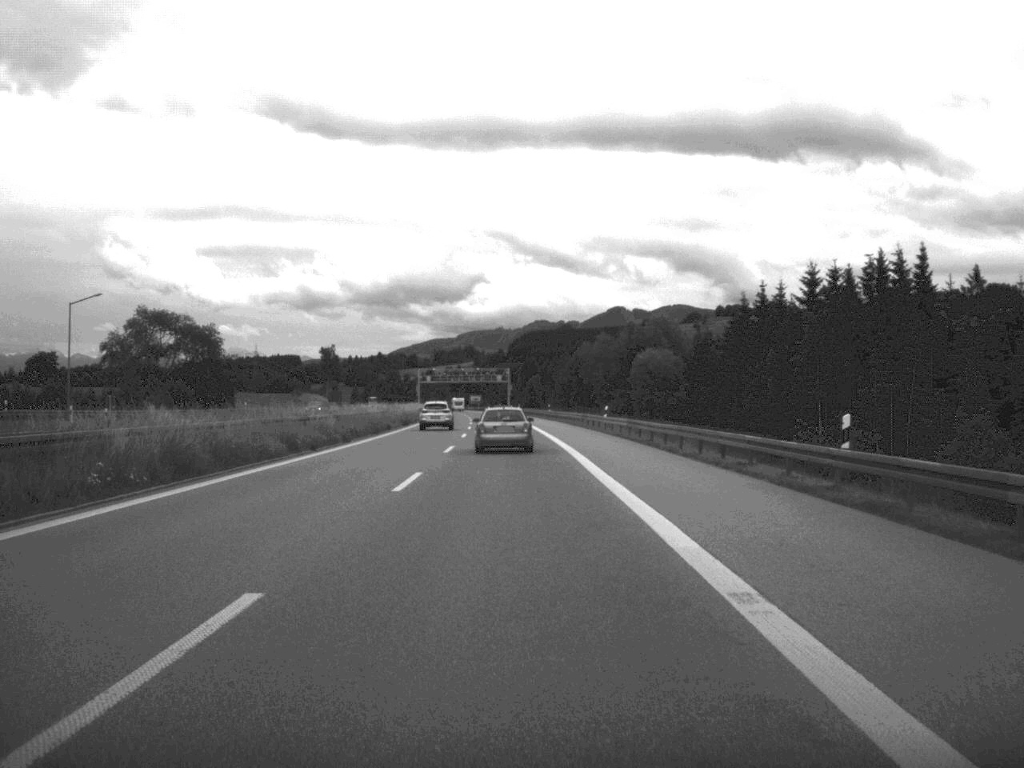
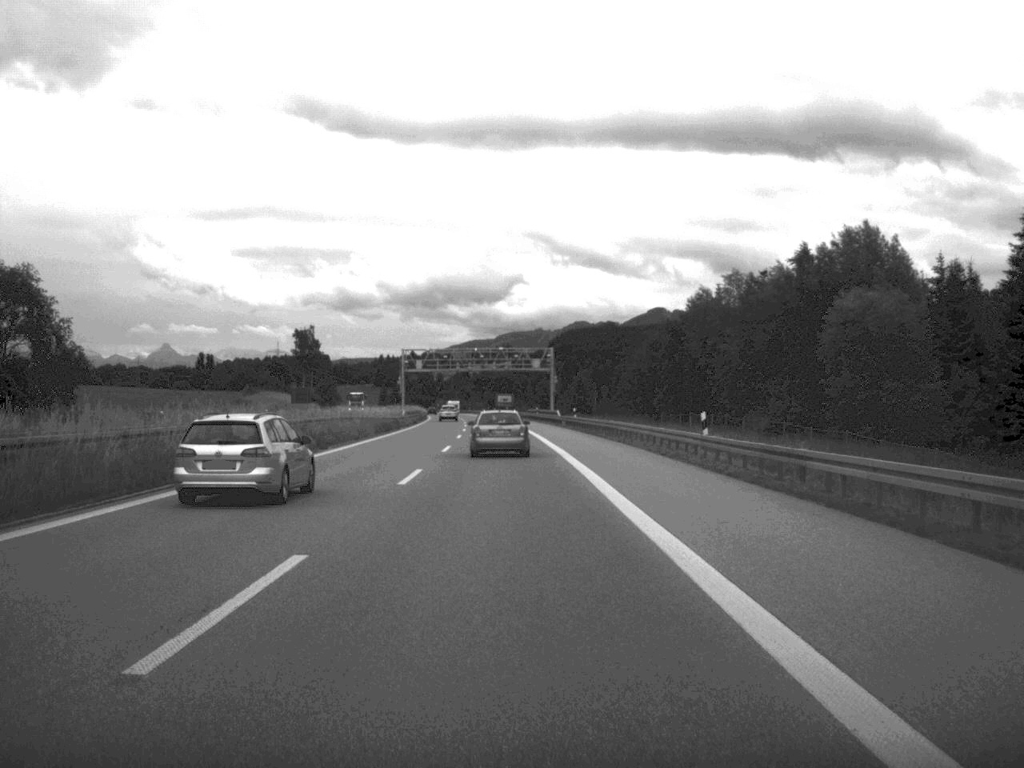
(-1.6, +85.6) m; -2°
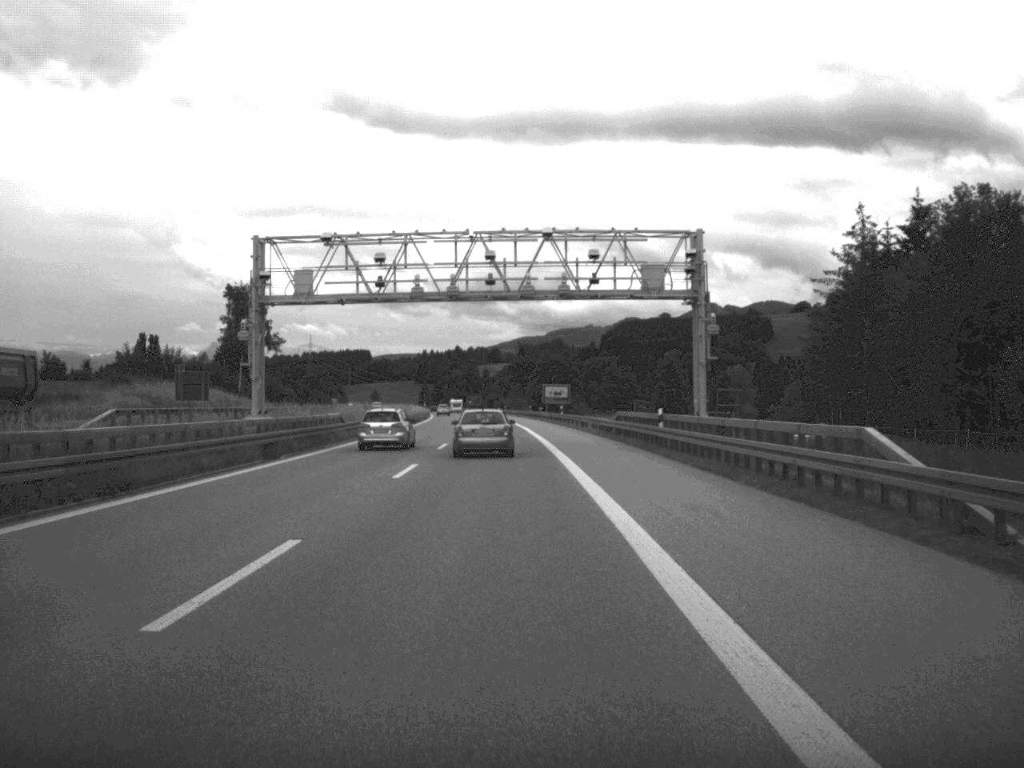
(-1.6, +87.0) m; -2°
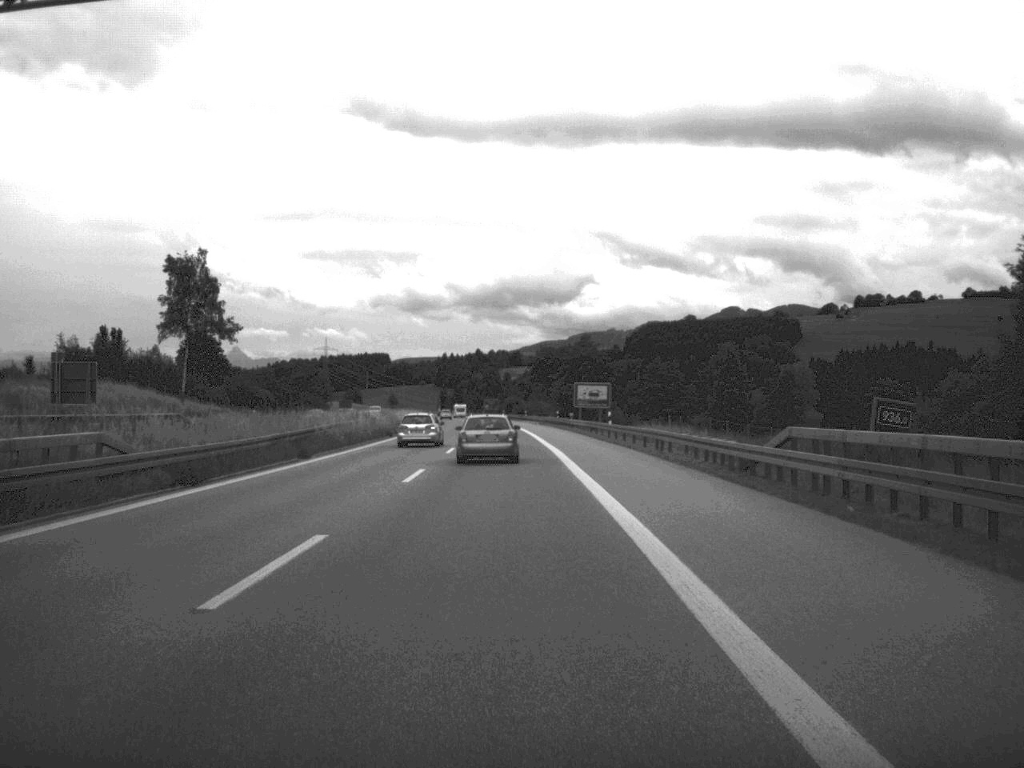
(-0.3, +34.3) m; -1°
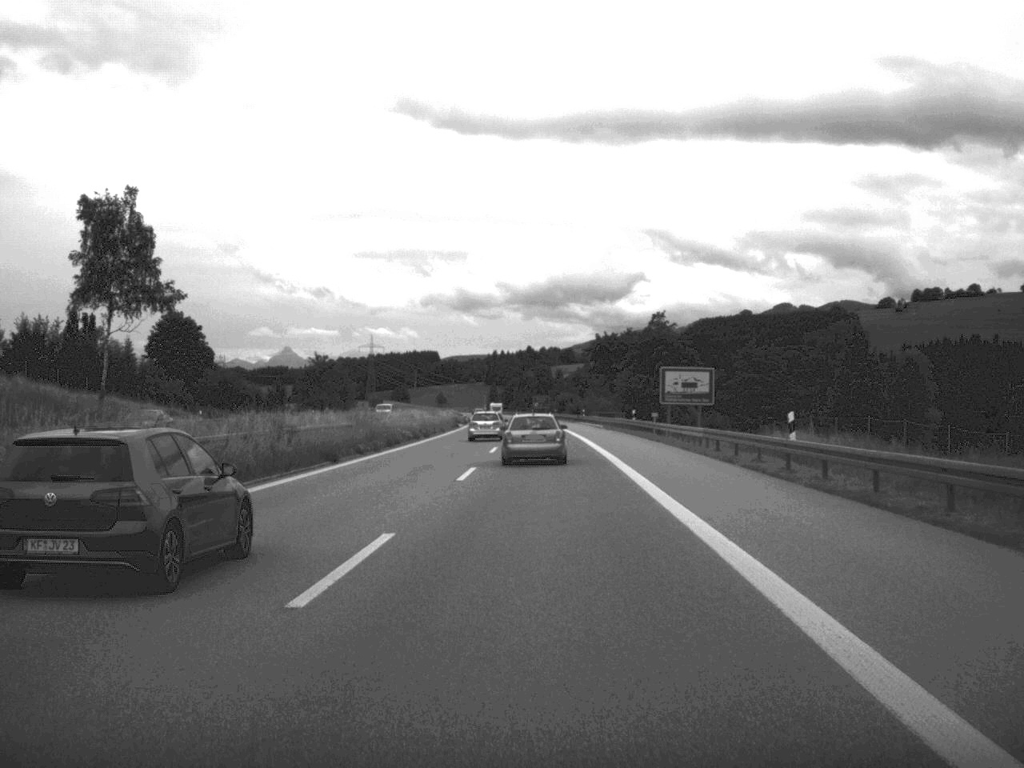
(-0.6, +35.3) m; -2°
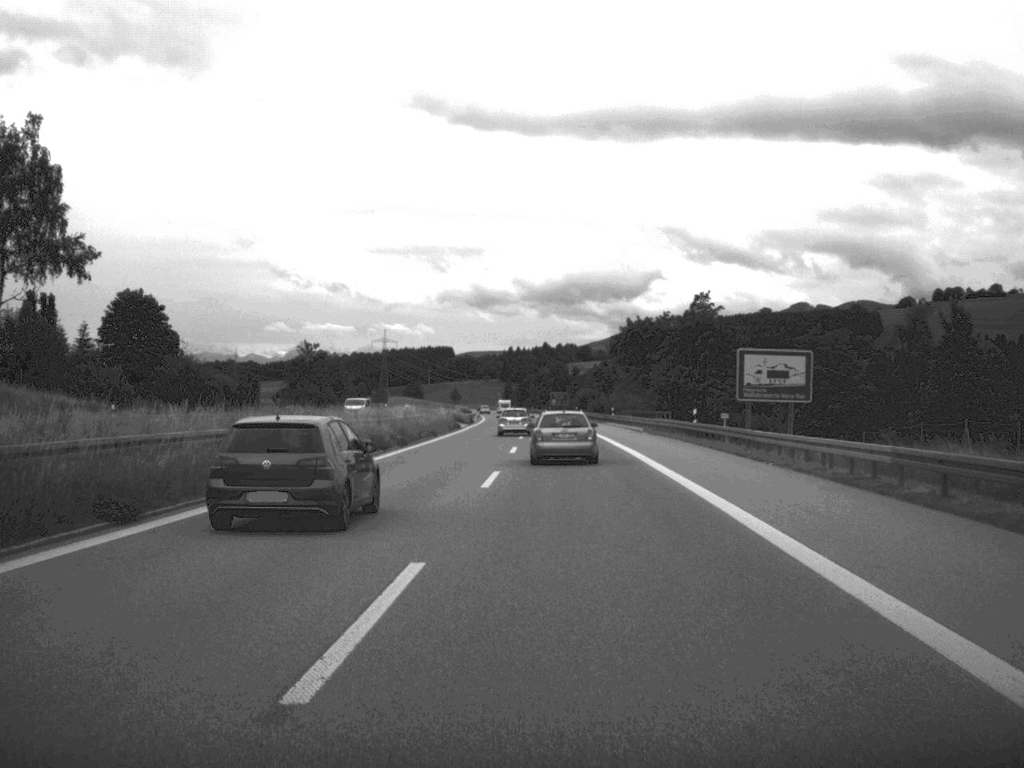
(-0.1, +21.0) m; -1°
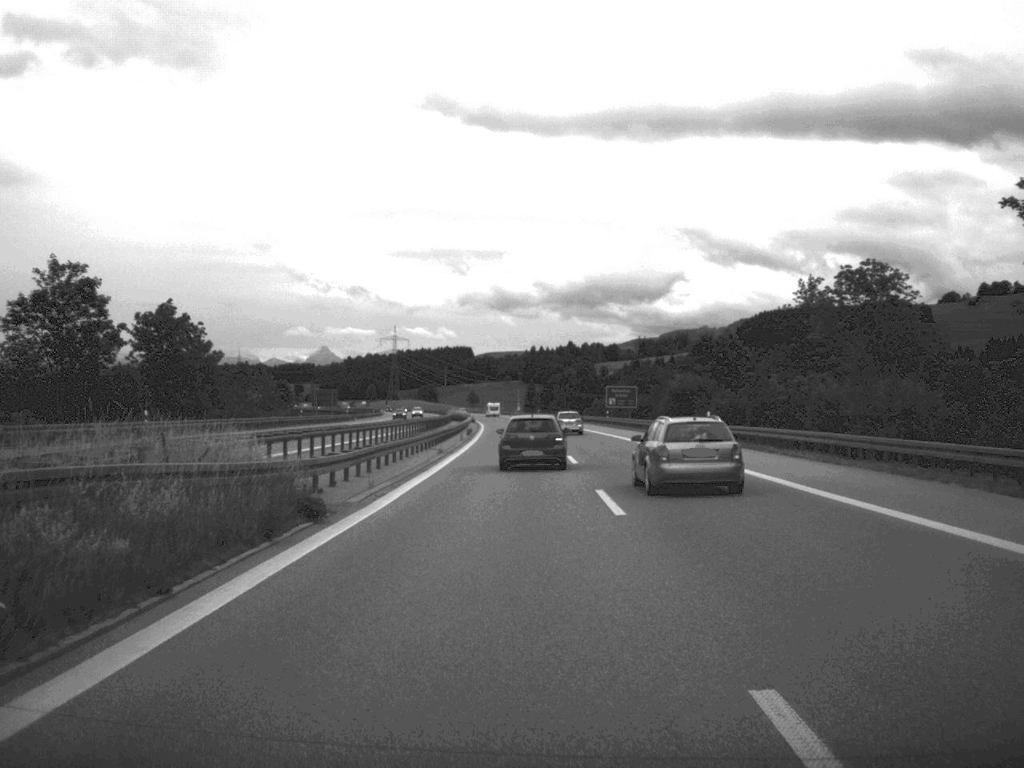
(-1.4, +93.6) m; -1°
